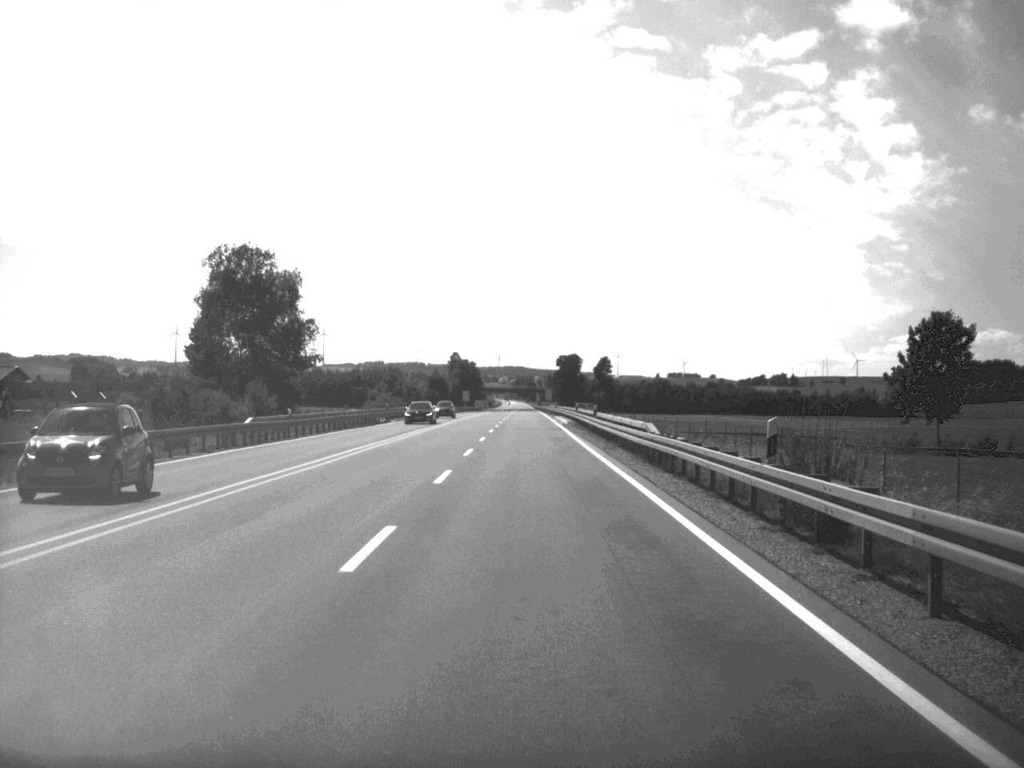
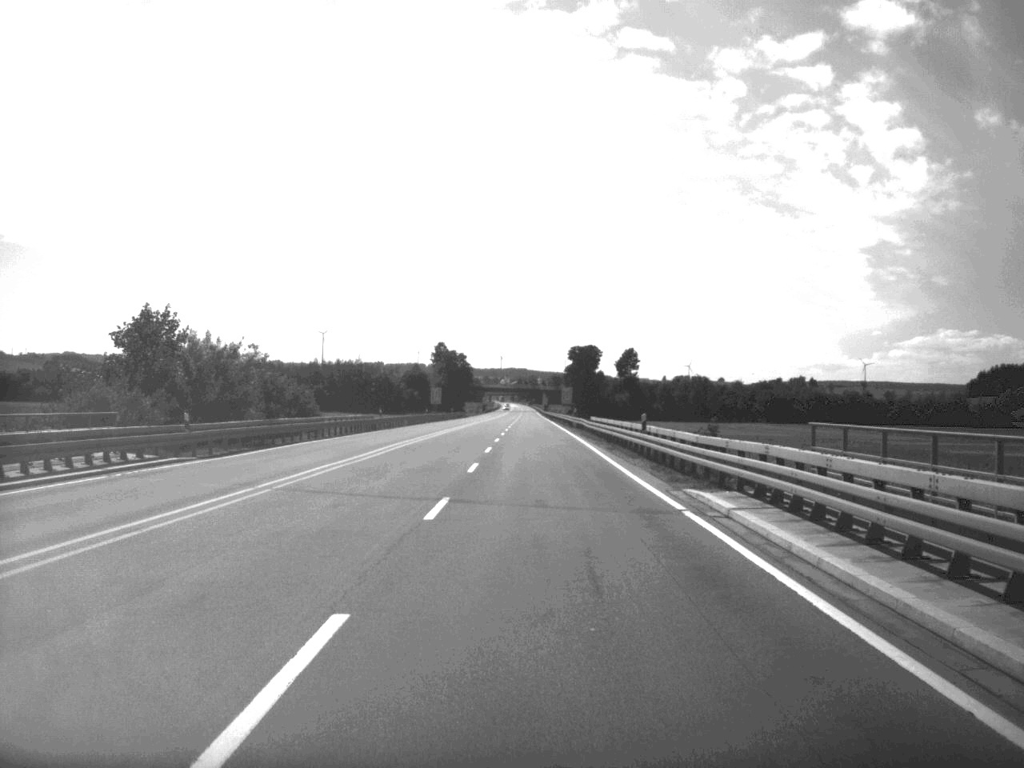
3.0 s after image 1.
(-0.5, +89.9) m; 0°
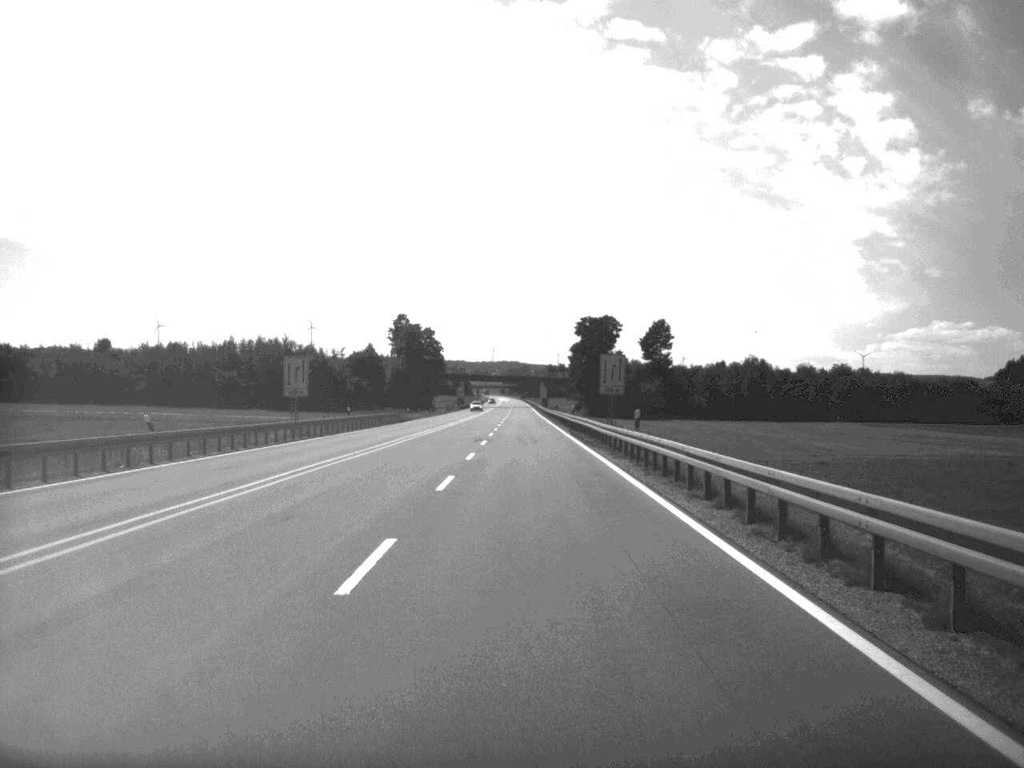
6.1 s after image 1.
(+0.2, +90.6) m; 0°
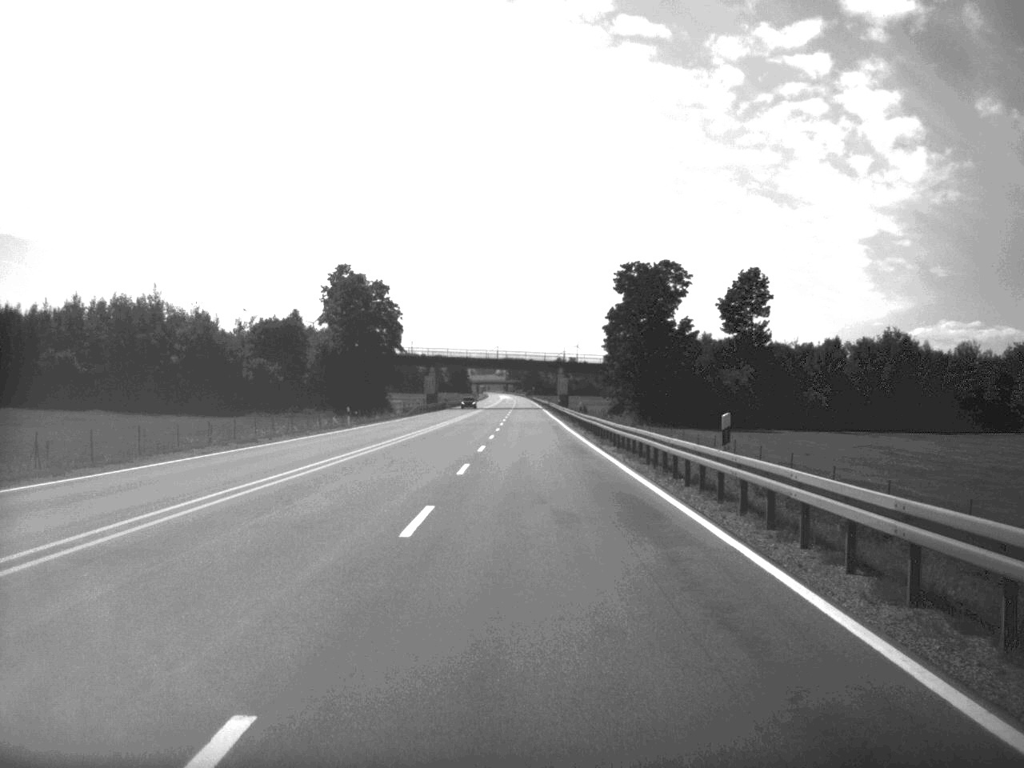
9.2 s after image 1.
(-0.5, +91.6) m; -1°
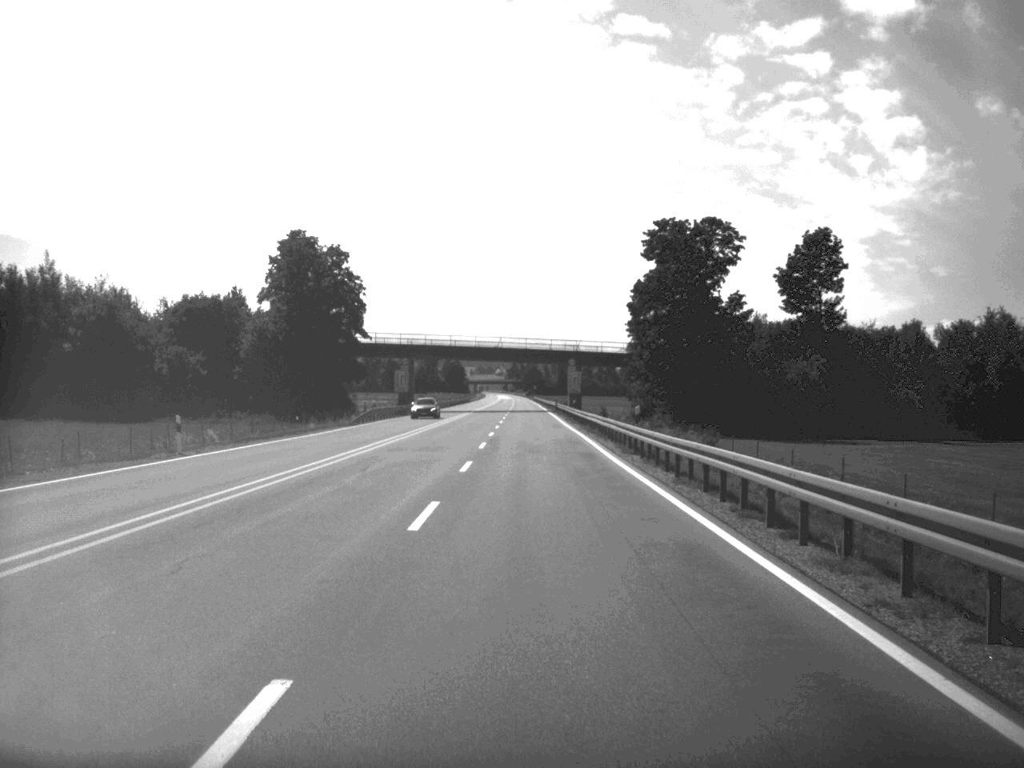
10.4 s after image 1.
(0.0, +35.1) m; 0°
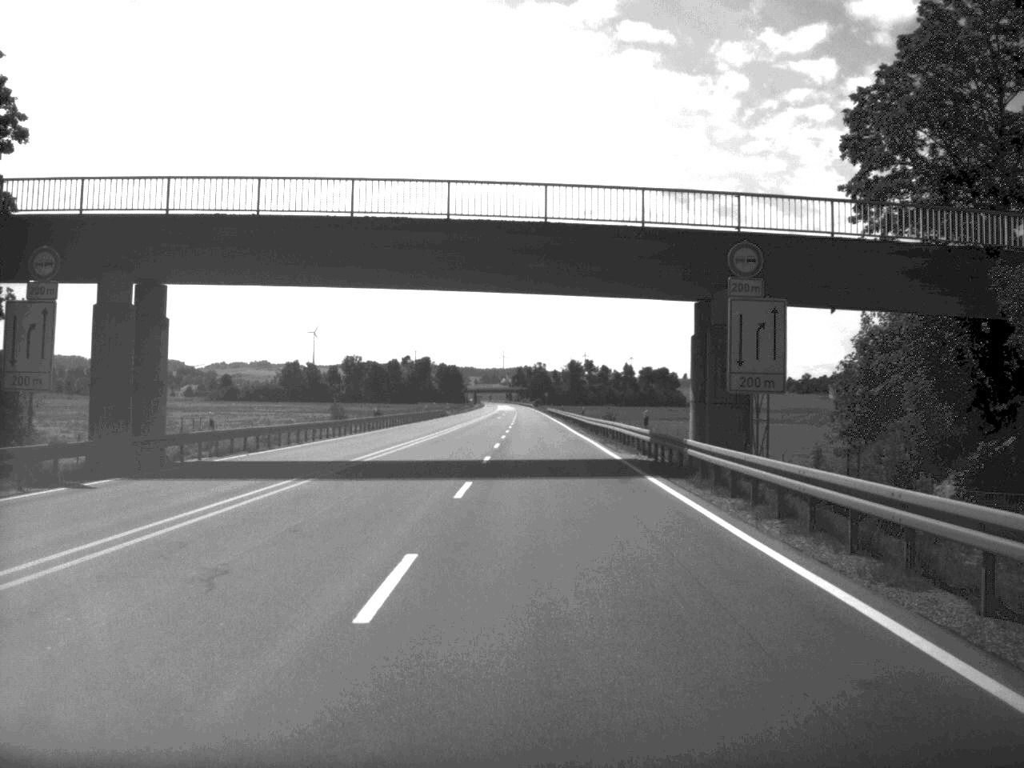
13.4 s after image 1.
(-0.5, +89.8) m; -1°
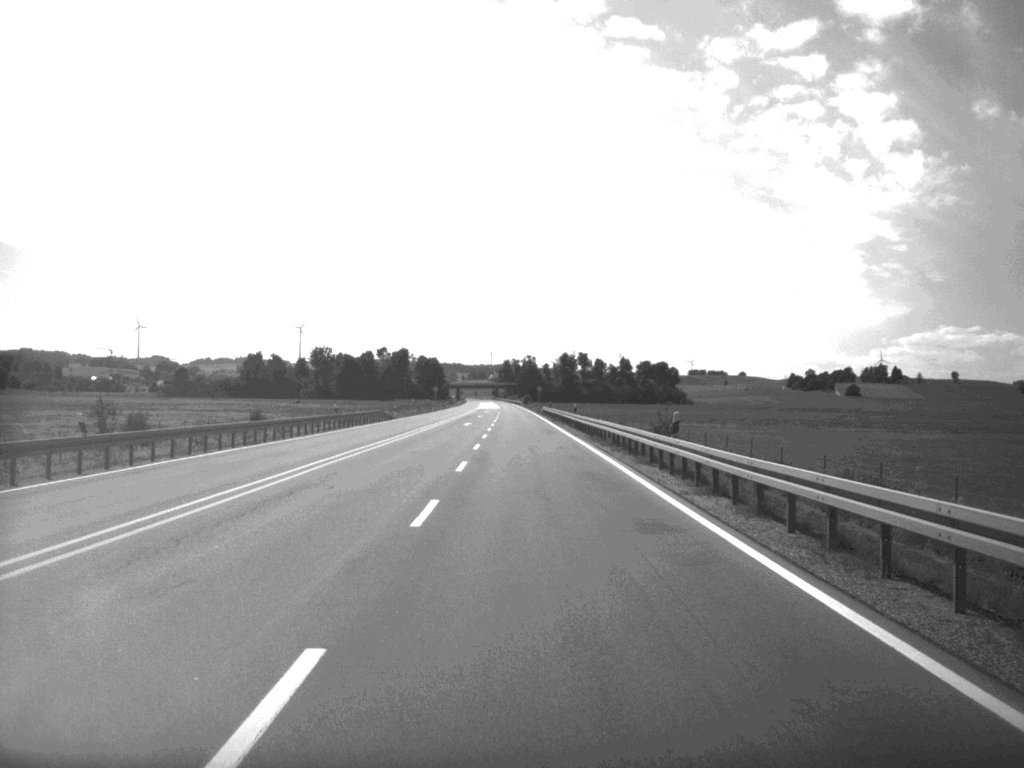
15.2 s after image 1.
(+0.2, +53.0) m; 0°
